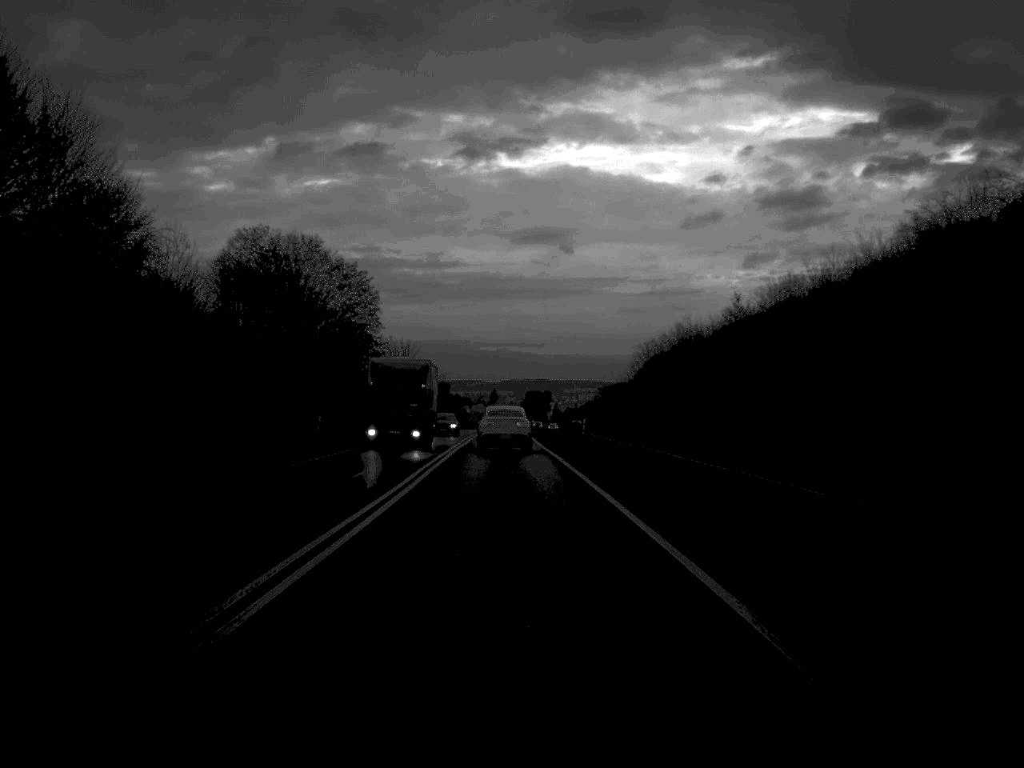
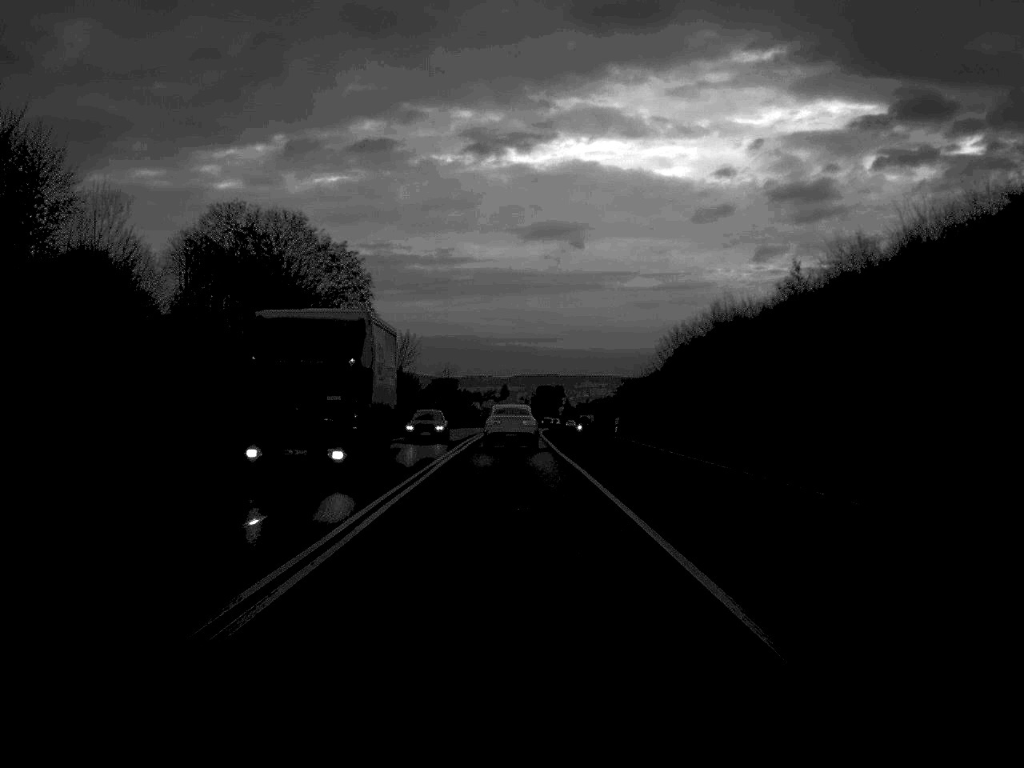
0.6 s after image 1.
(0.0, +11.9) m; 0°
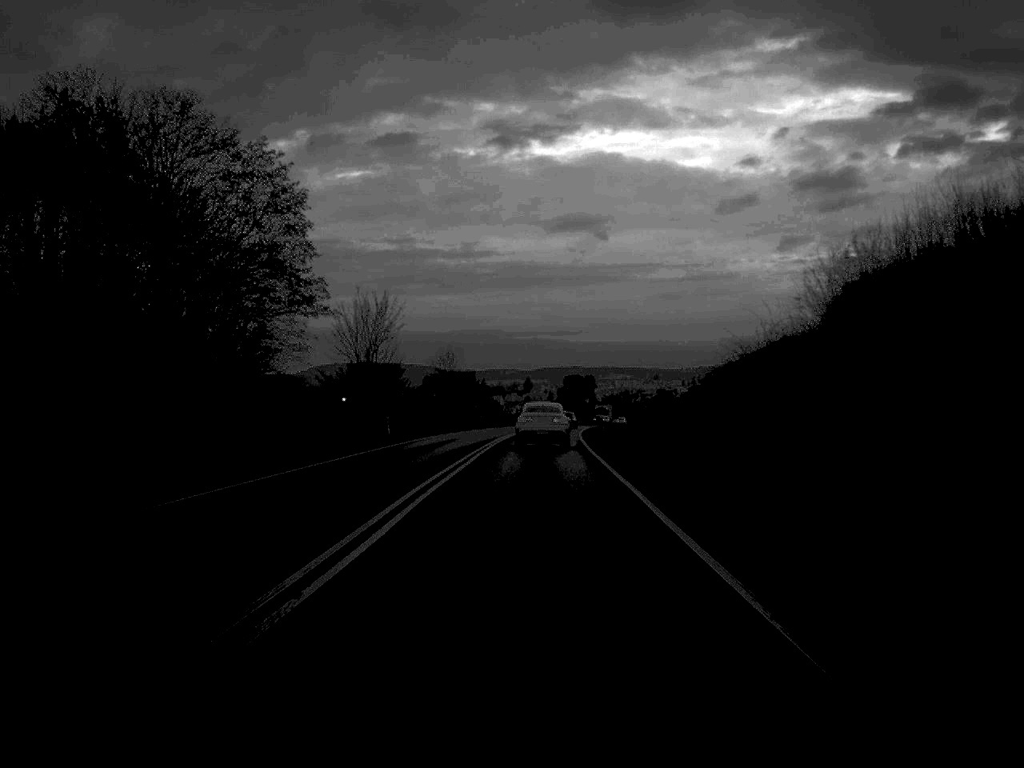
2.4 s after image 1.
(-0.4, +36.9) m; -1°
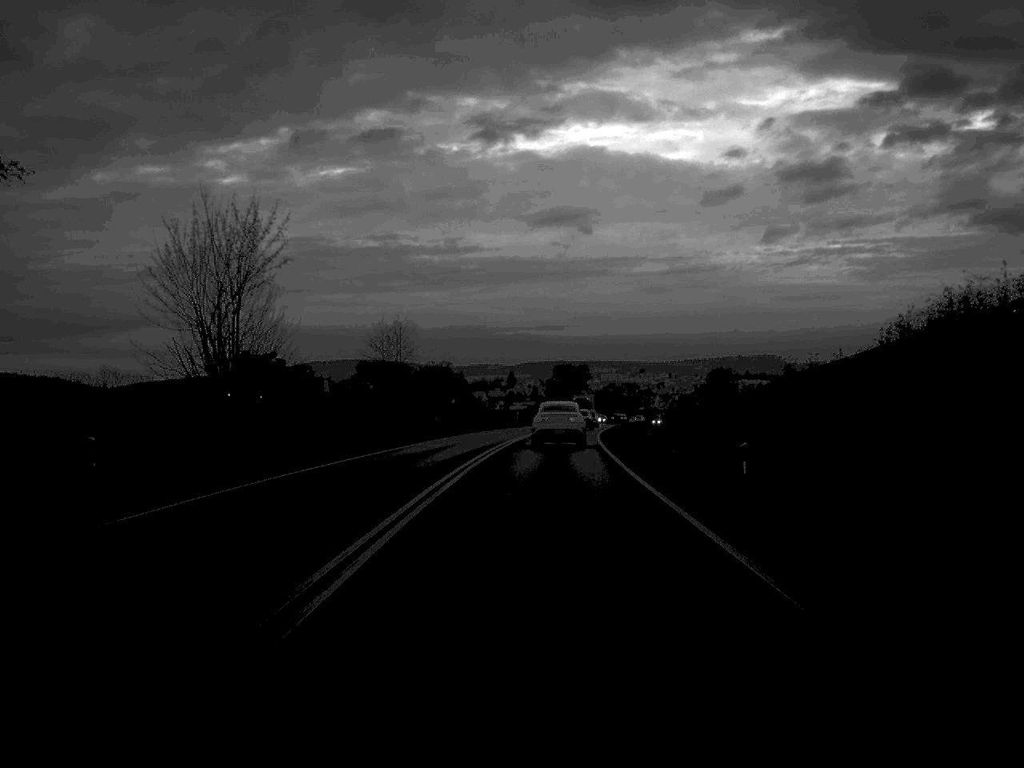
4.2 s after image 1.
(+0.1, +38.0) m; +1°
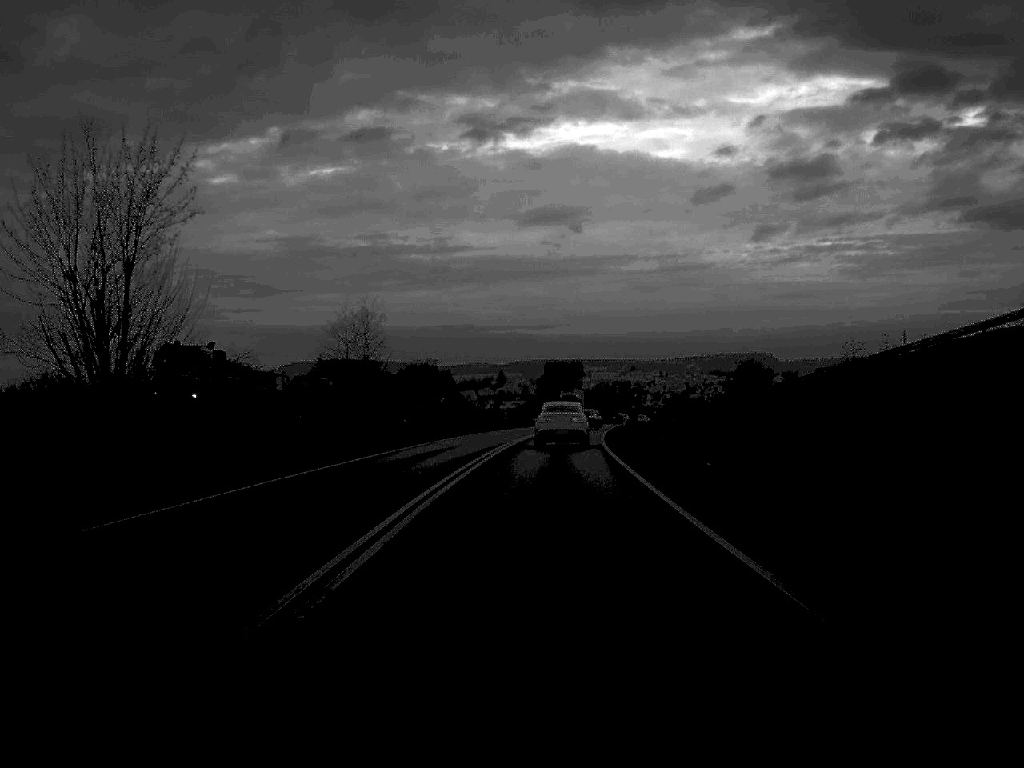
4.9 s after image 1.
(0.0, +12.5) m; 0°
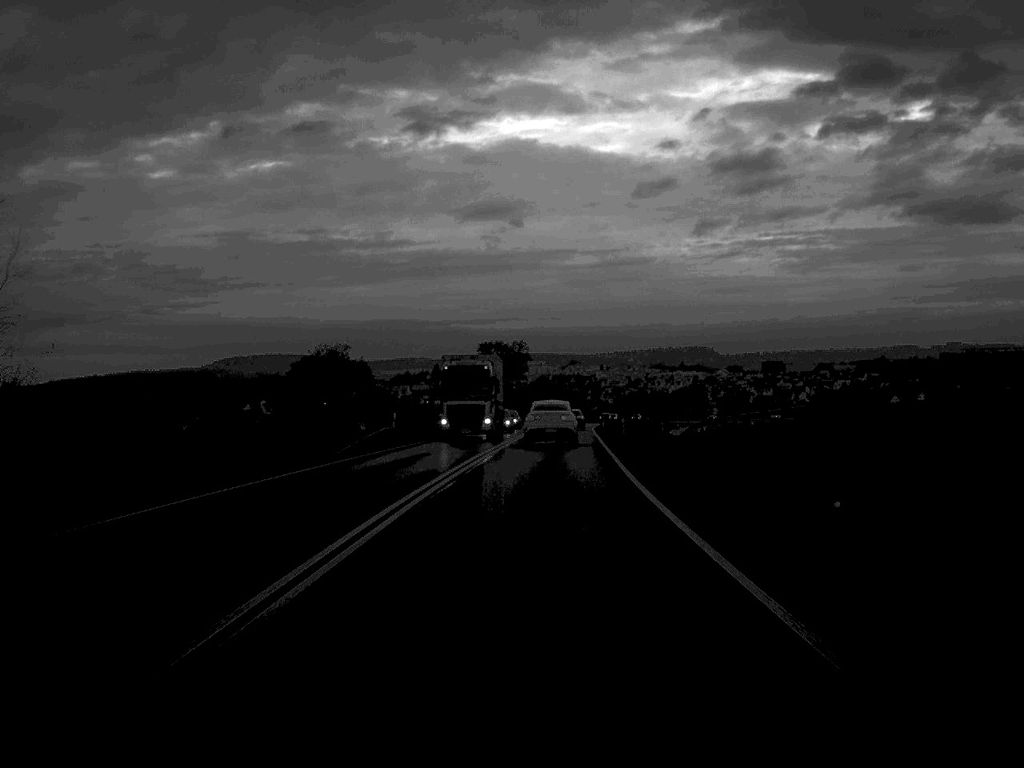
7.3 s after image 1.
(+1.2, +50.6) m; +3°
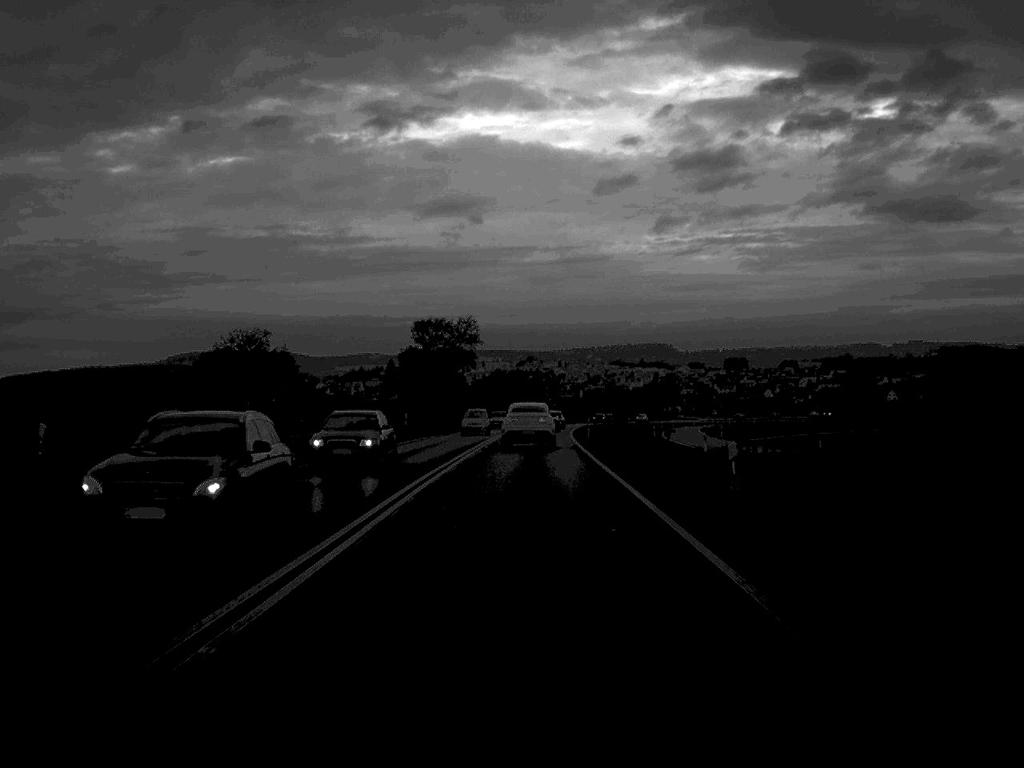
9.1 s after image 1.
(+0.7, +36.4) m; +2°
